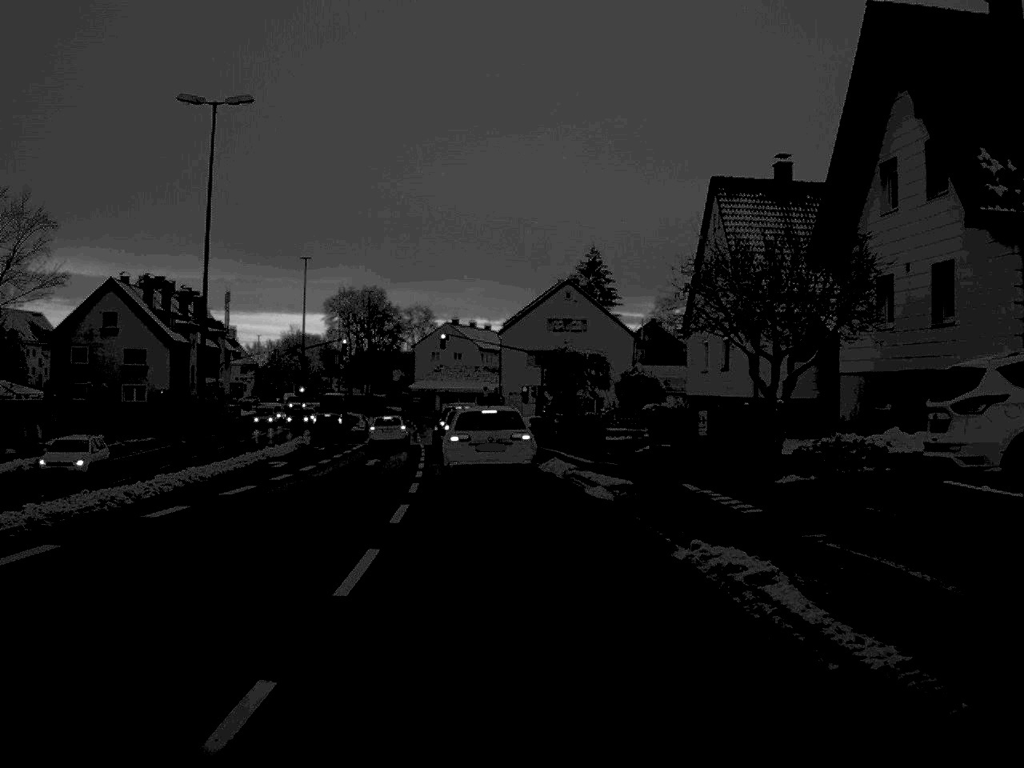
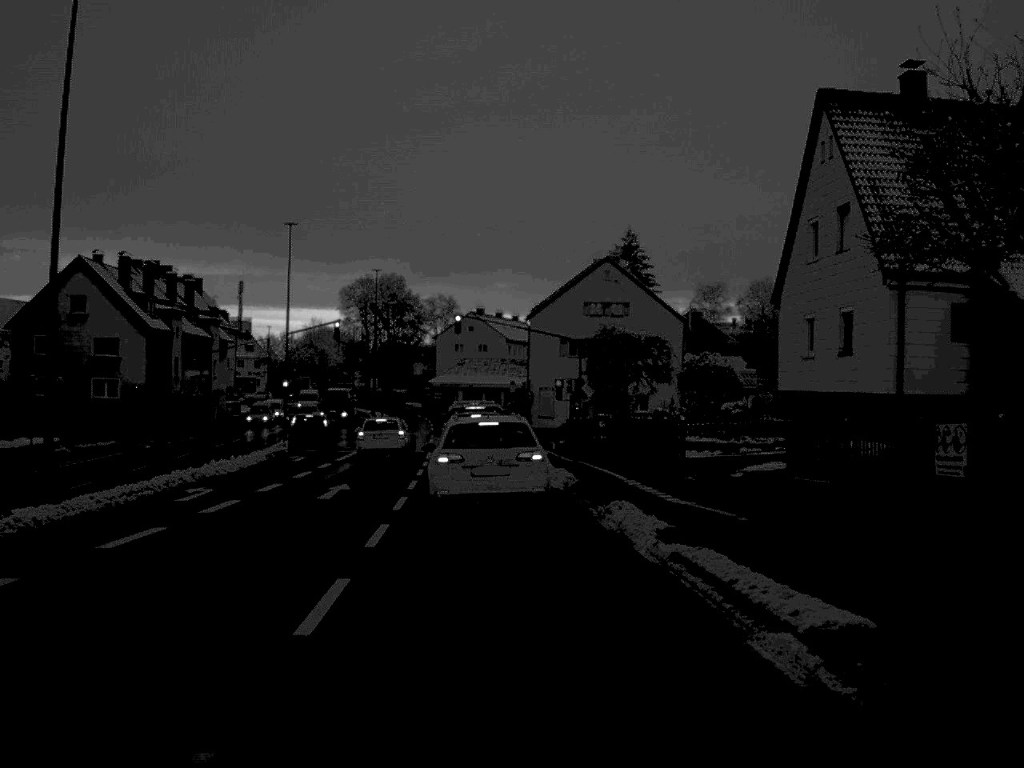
(-0.2, +13.0) m; -1°
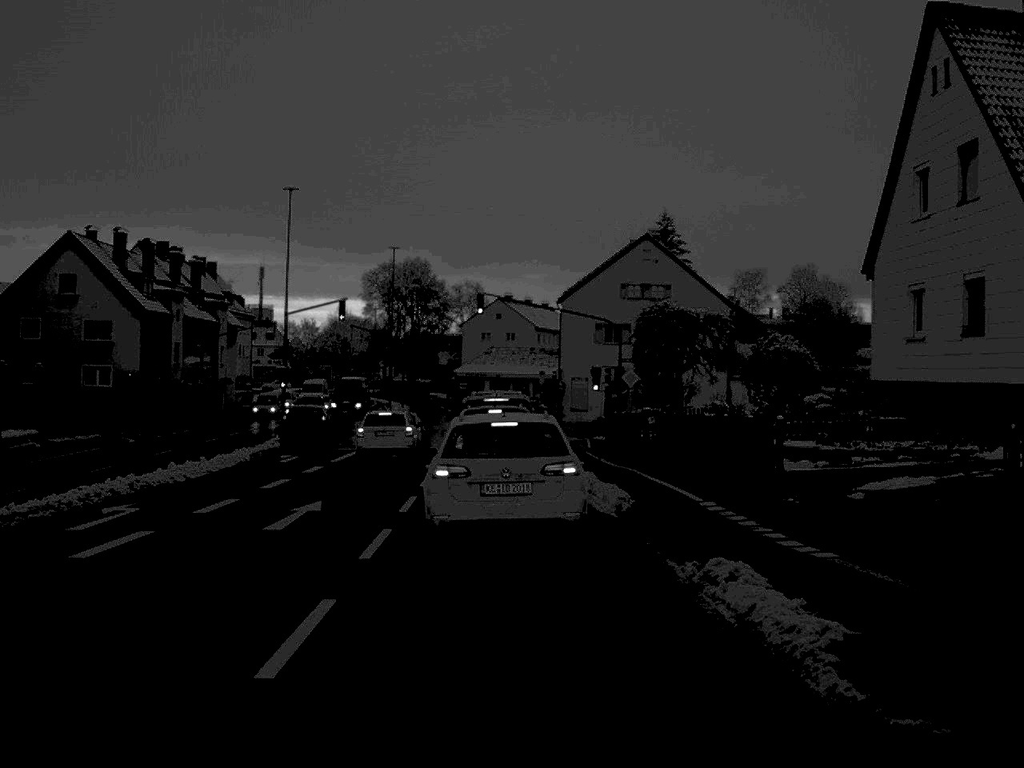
(-0.1, +7.3) m; -1°
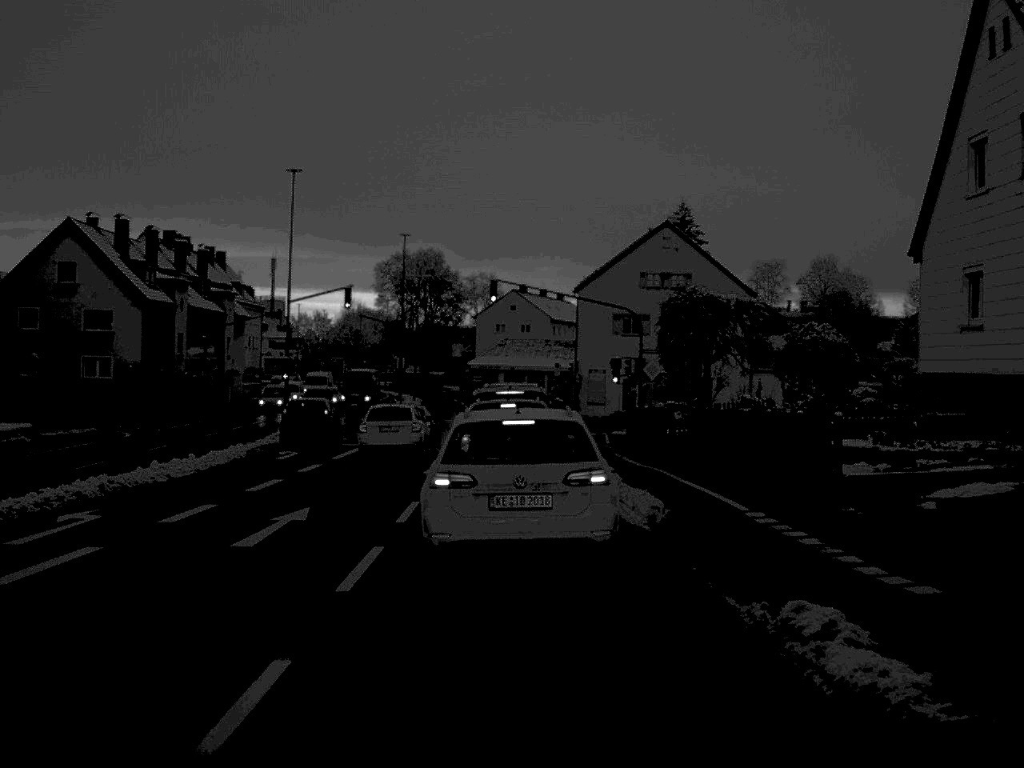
(0.0, +2.6) m; -1°
